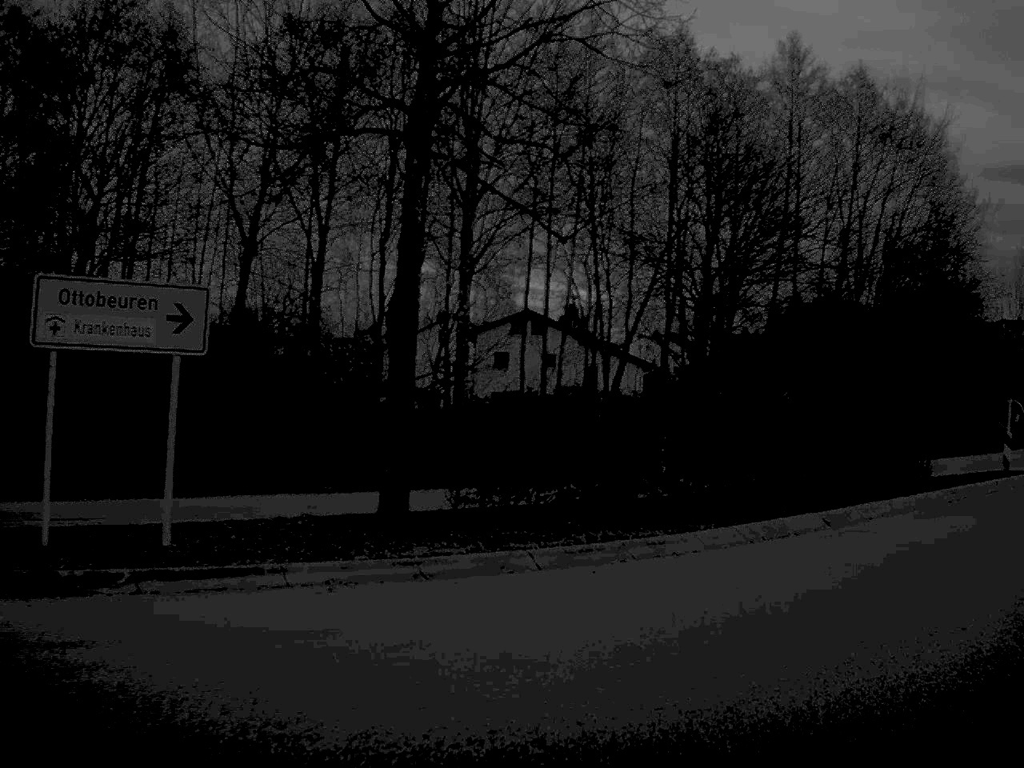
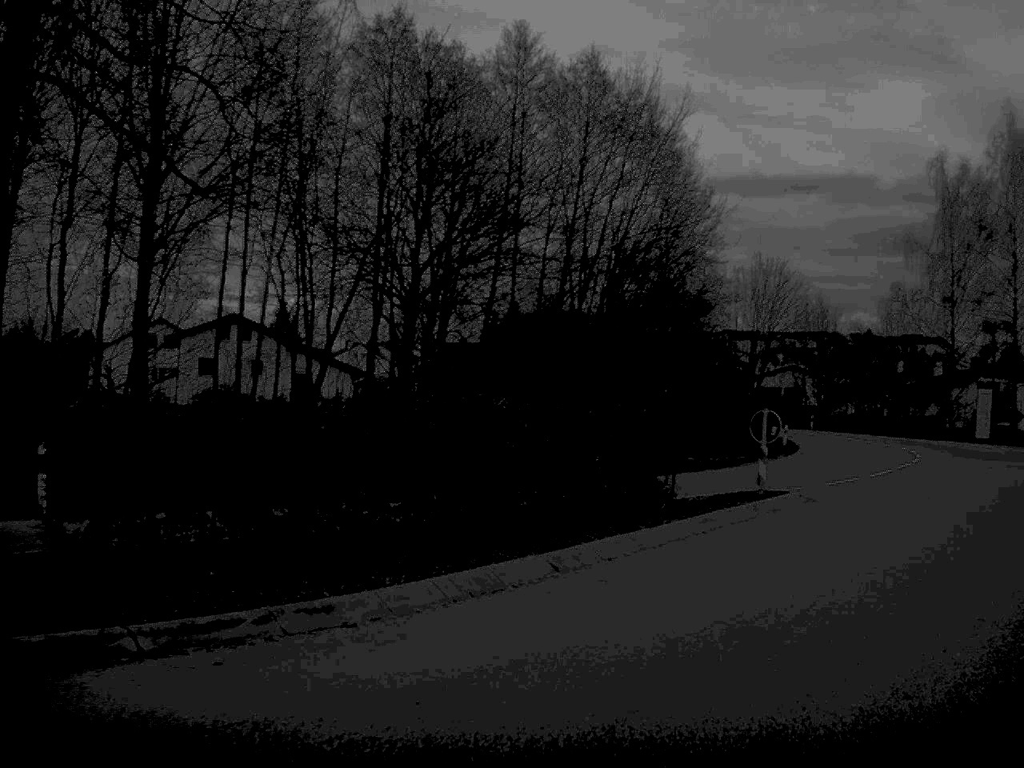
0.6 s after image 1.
(+0.4, +3.7) m; +13°
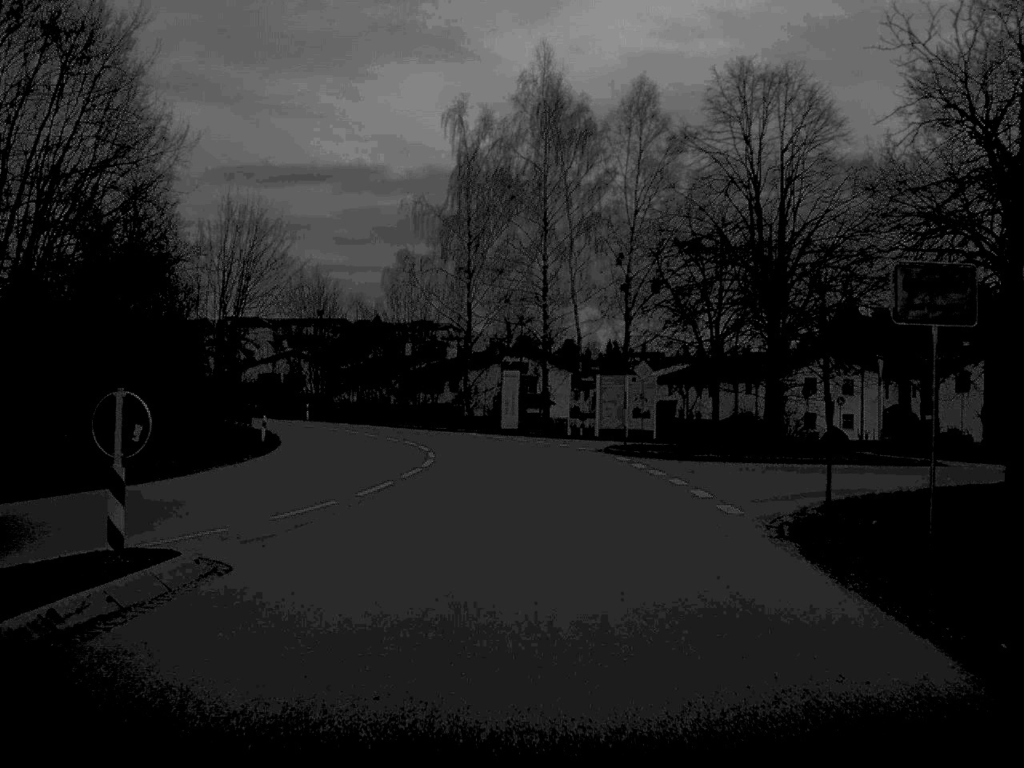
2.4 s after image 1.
(+2.9, +11.5) m; +21°
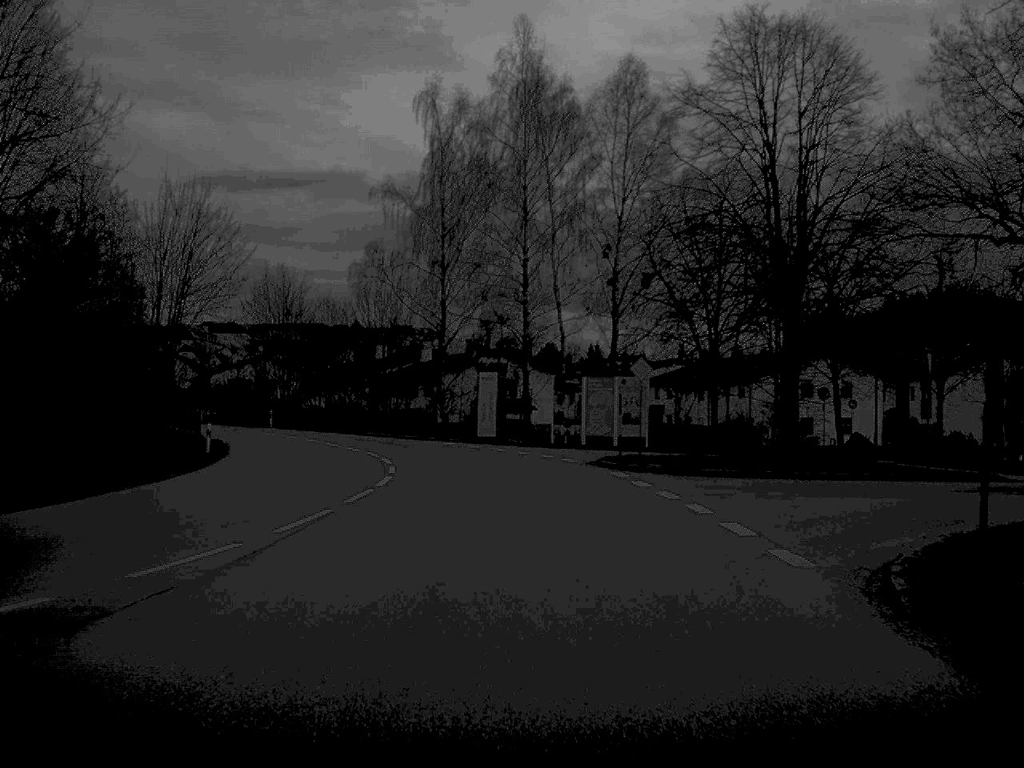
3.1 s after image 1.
(0.0, +5.6) m; +1°
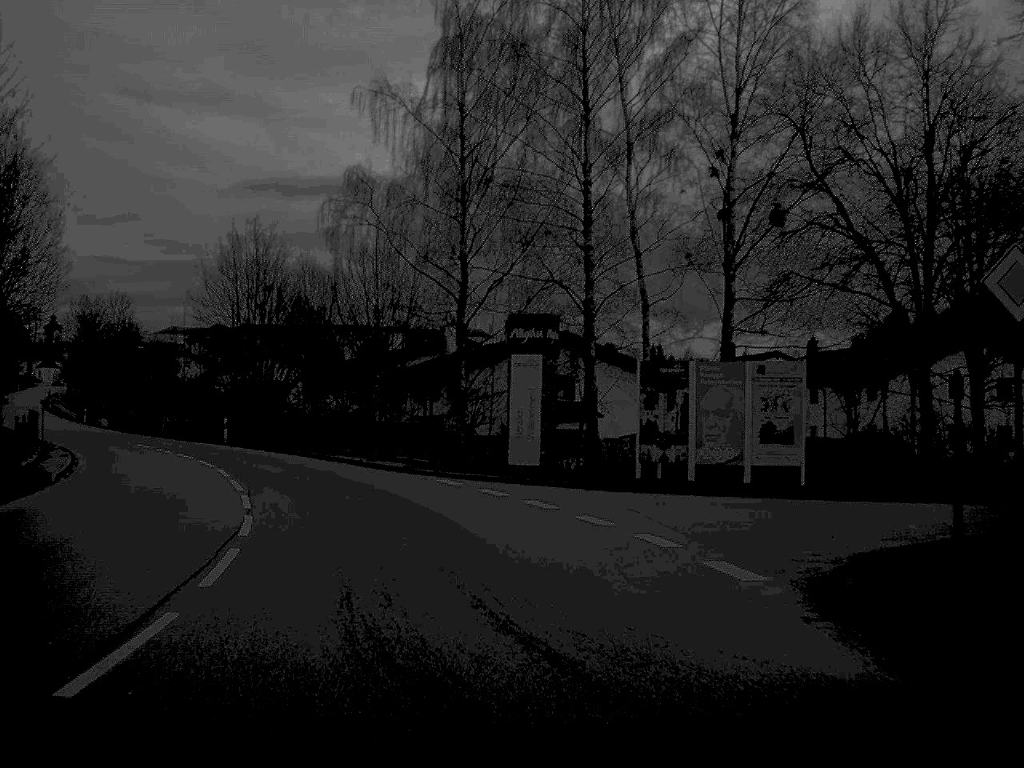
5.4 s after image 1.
(-0.2, +23.0) m; -3°
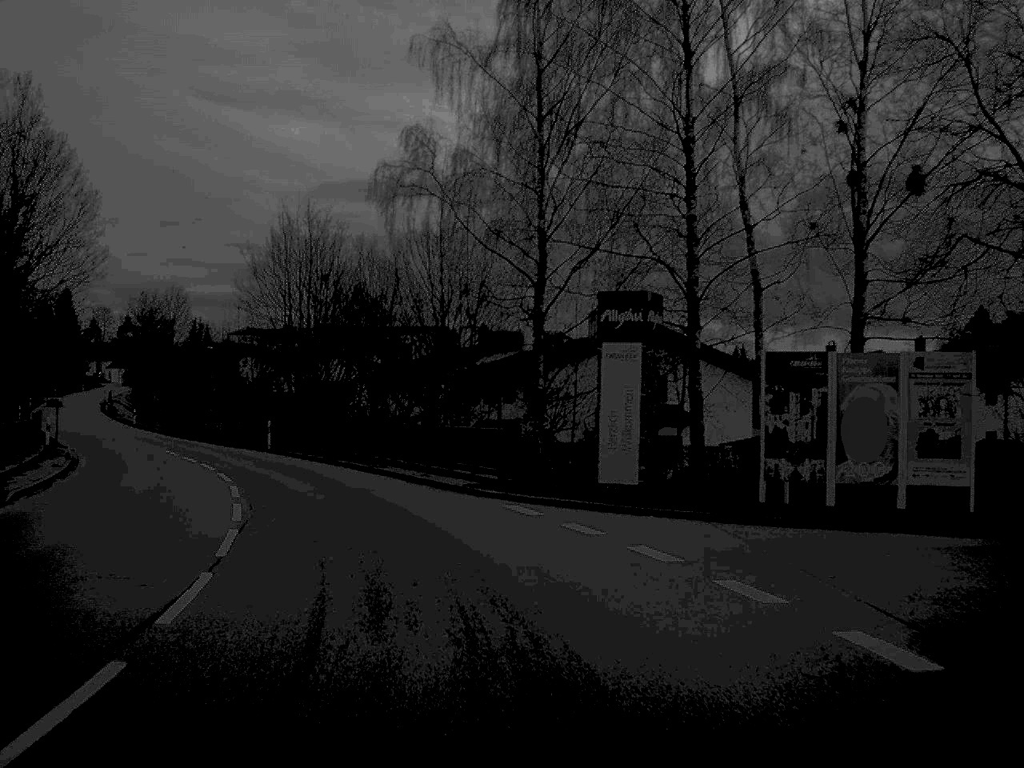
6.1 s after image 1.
(-0.2, +6.8) m; -4°
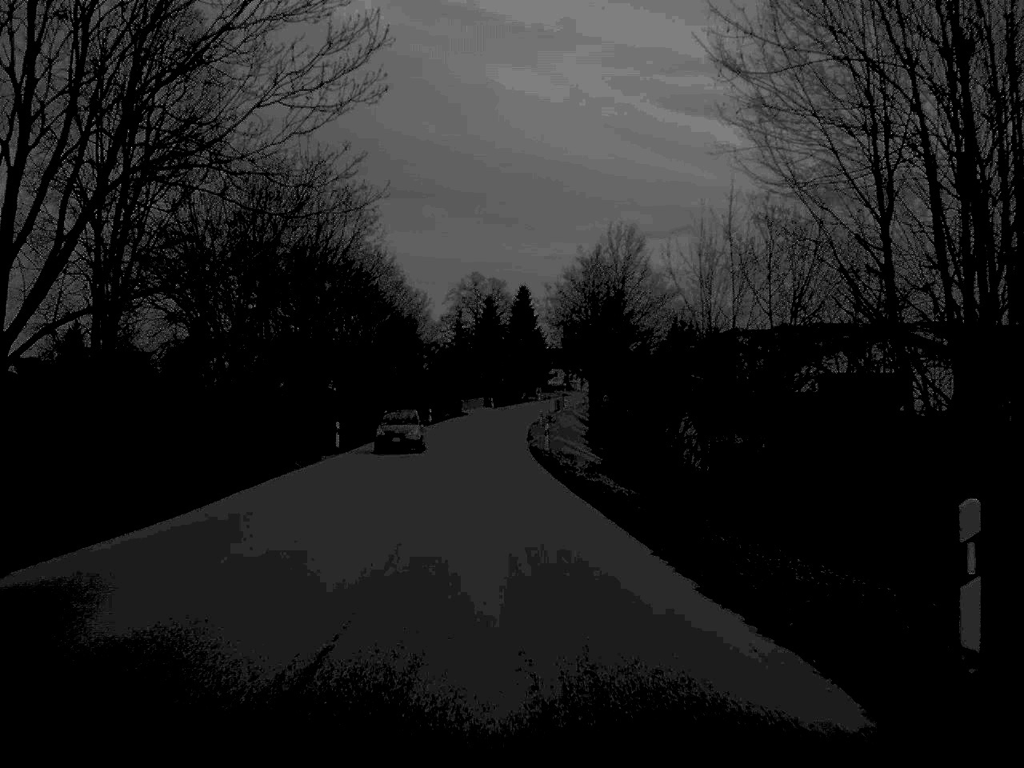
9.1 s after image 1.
(-8.6, +39.0) m; -22°
